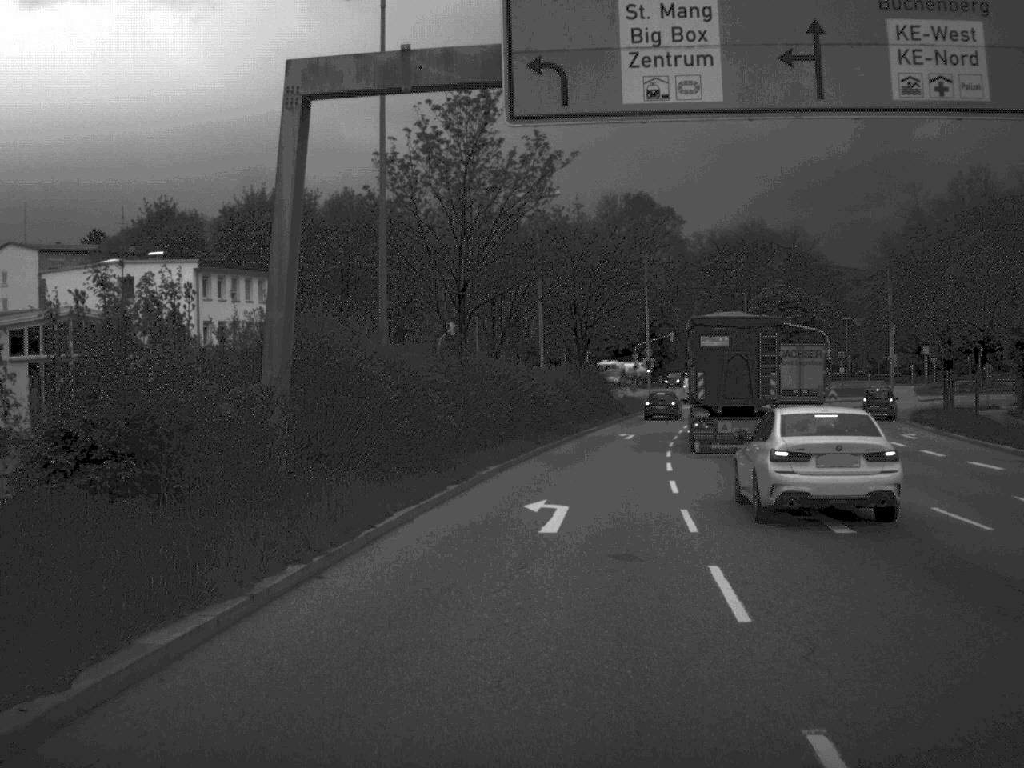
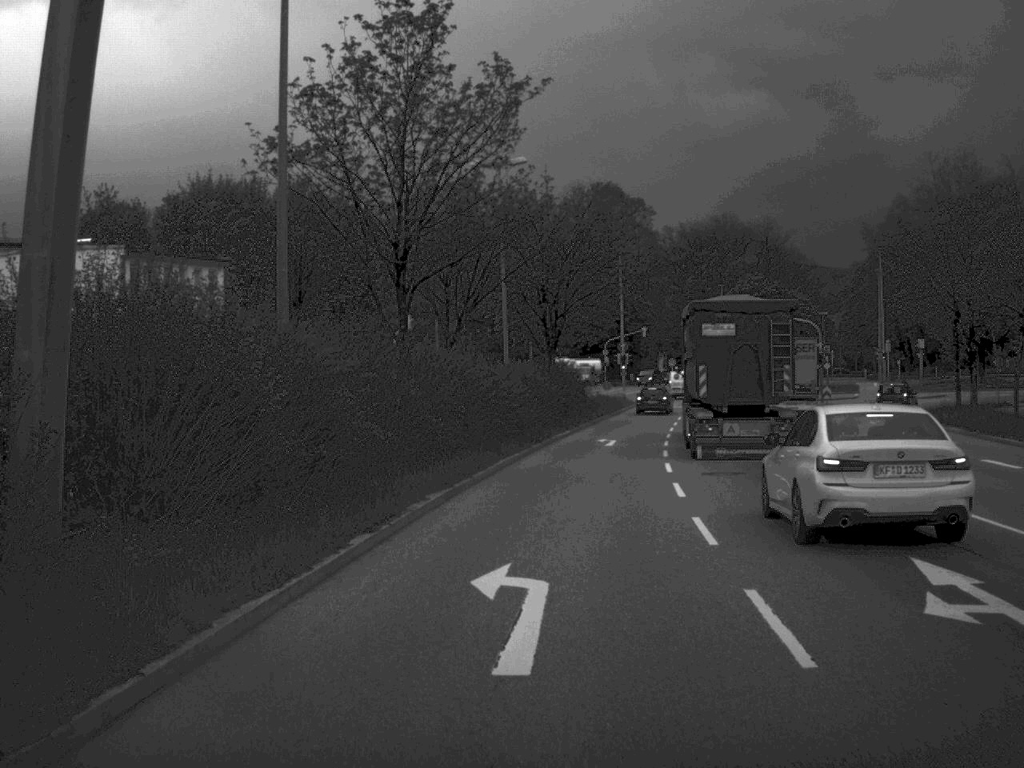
(+0.1, +7.5) m; +1°
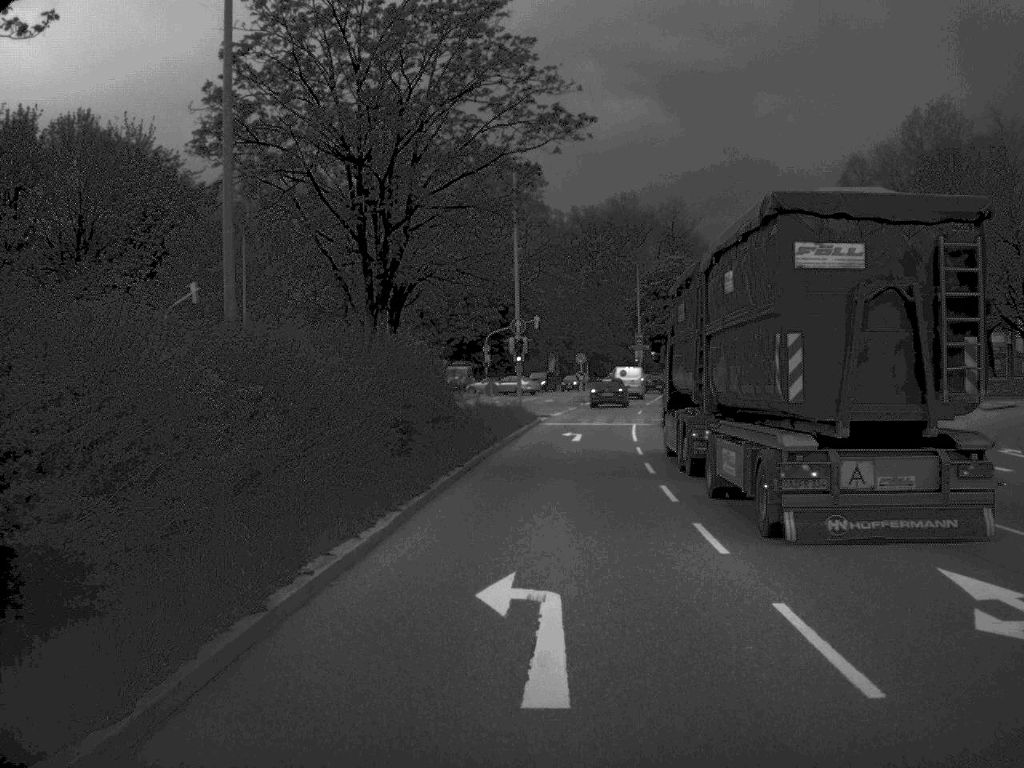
(+1.5, +30.6) m; +5°
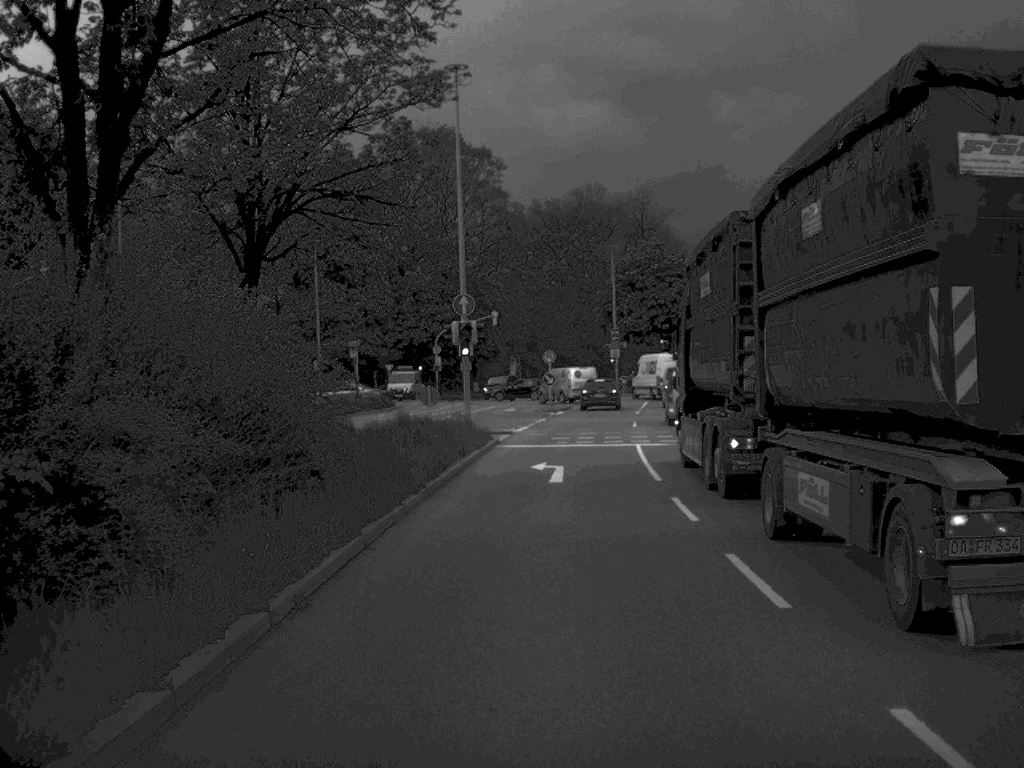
(+0.2, +15.1) m; +2°
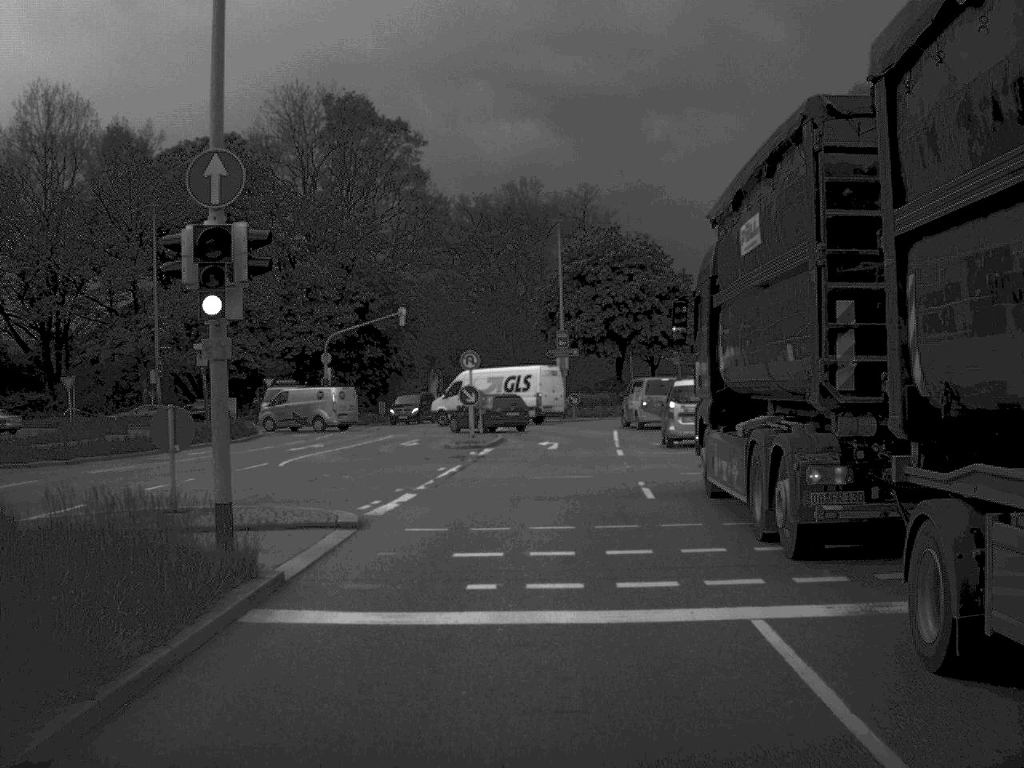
(+0.6, +22.3) m; +3°
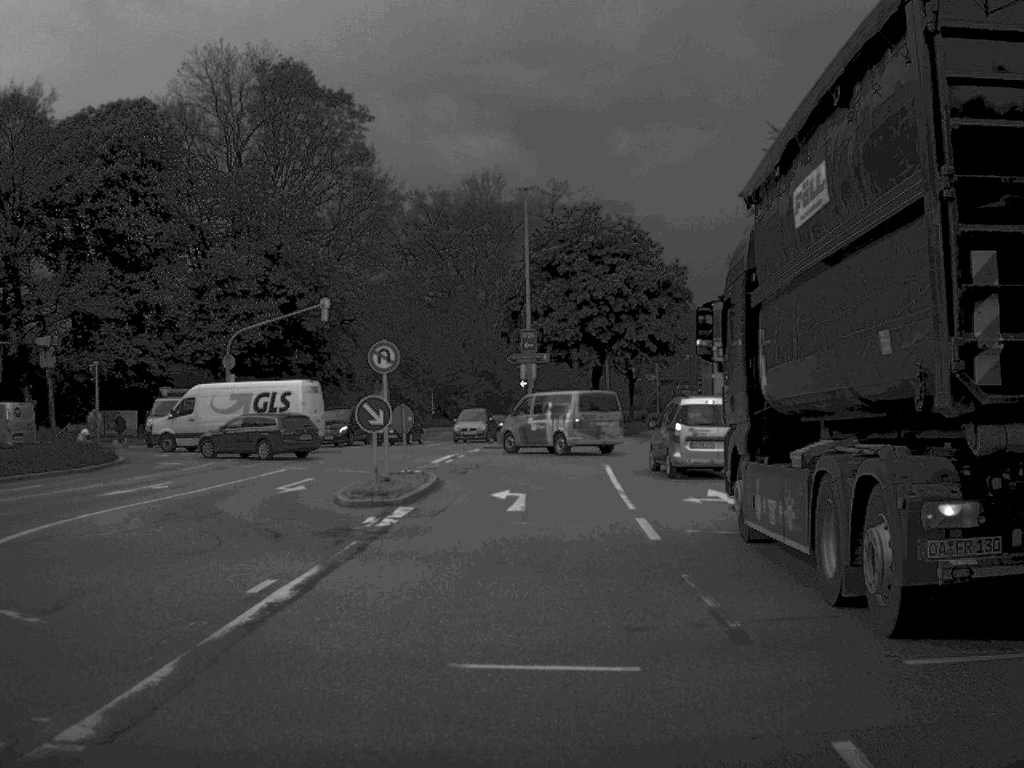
(+0.2, +14.8) m; +2°
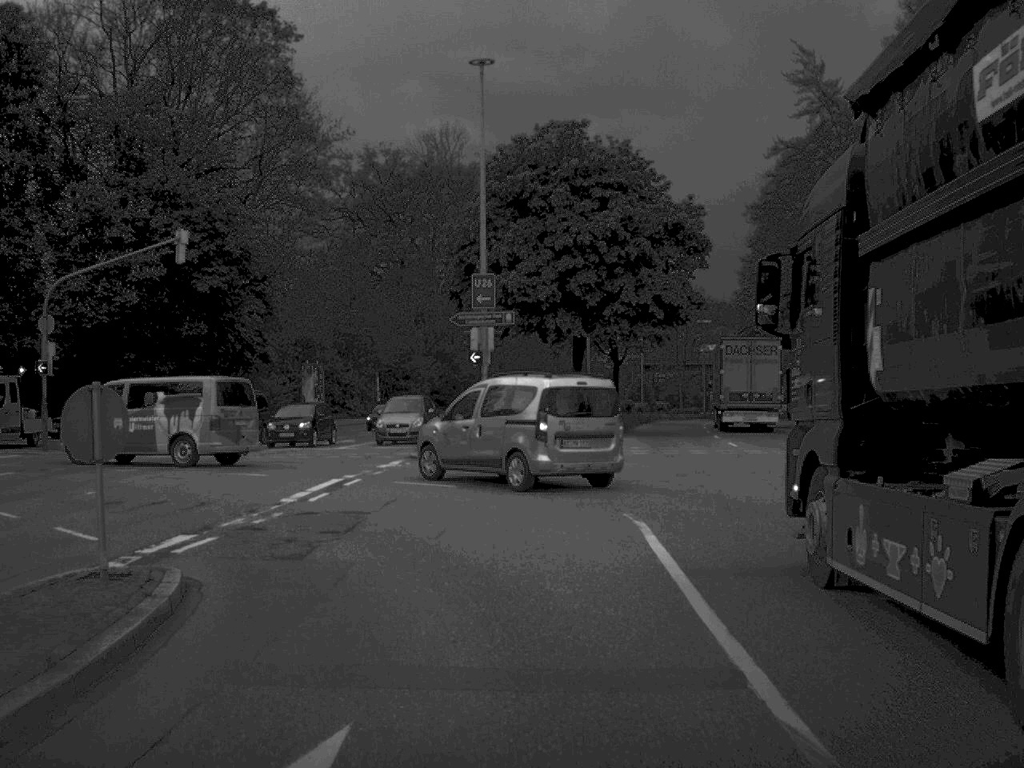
(+0.3, +17.9) m; +1°
